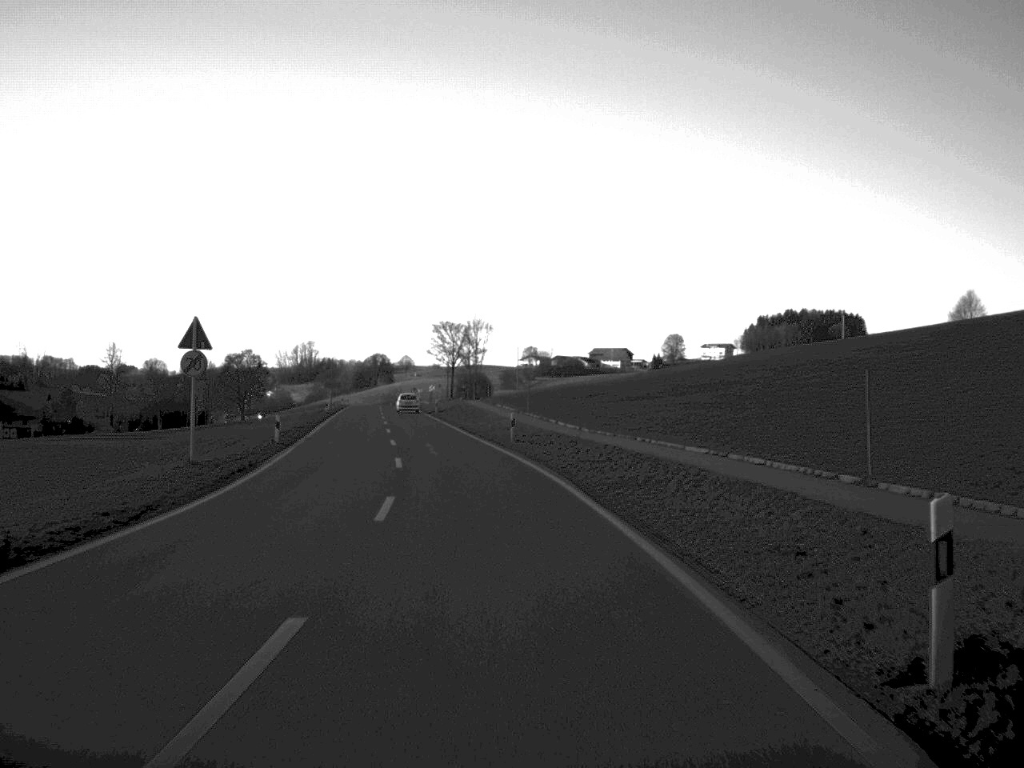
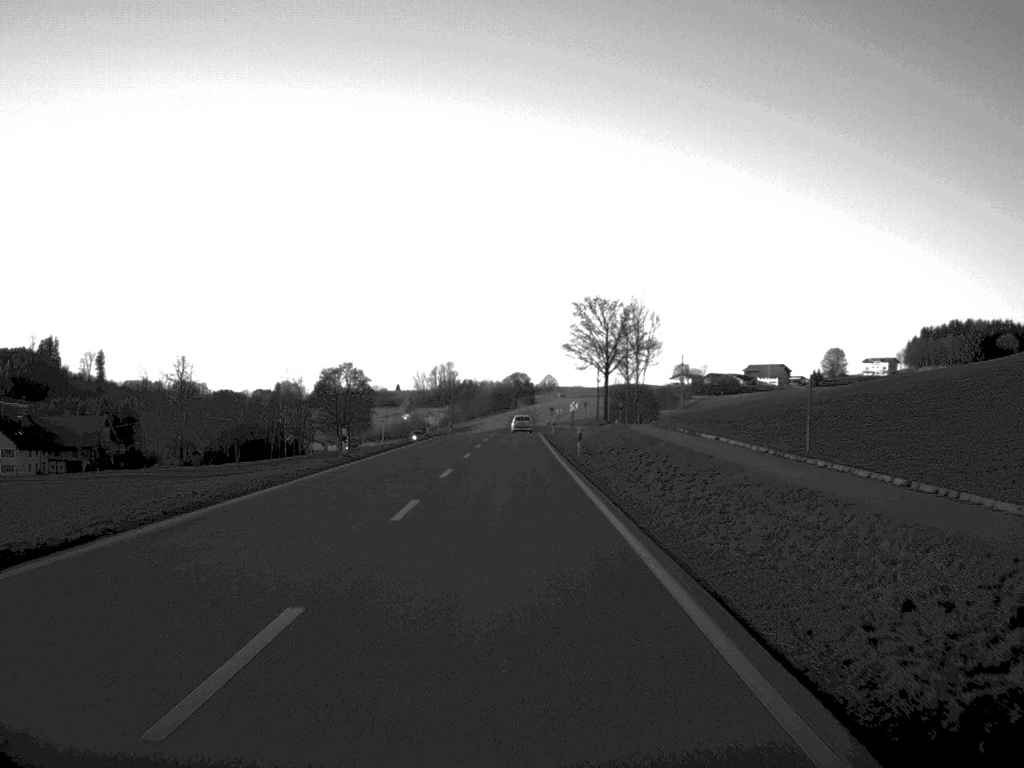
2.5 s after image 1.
(-3.1, +47.0) m; -7°
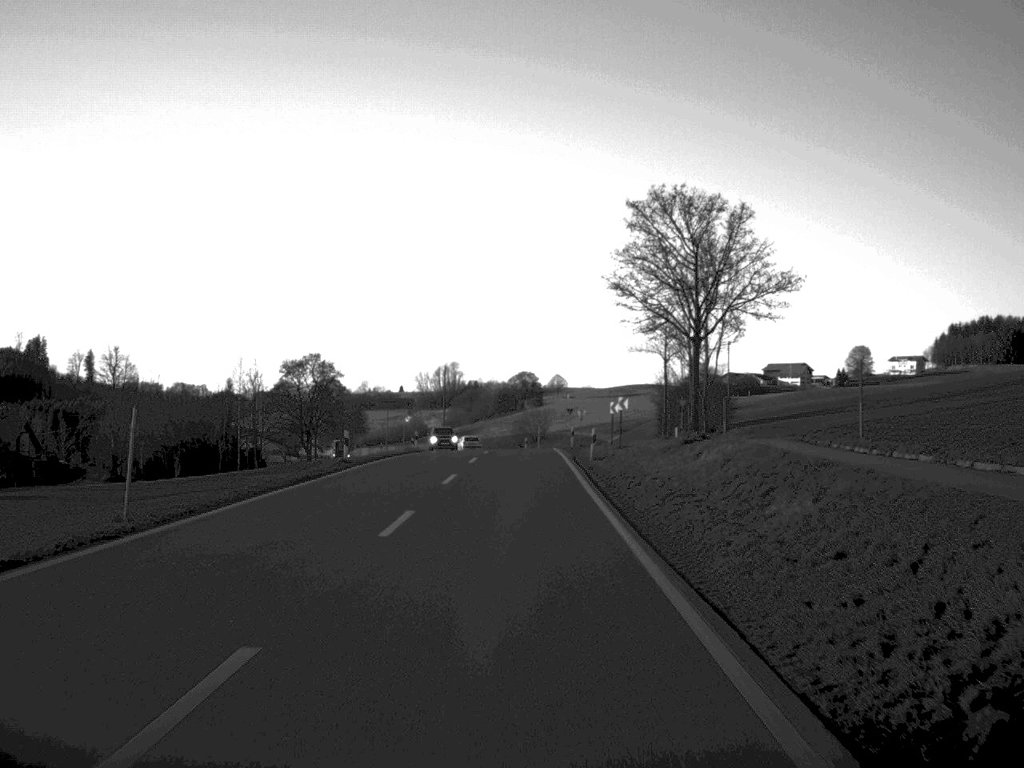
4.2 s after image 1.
(-0.2, +37.7) m; 0°
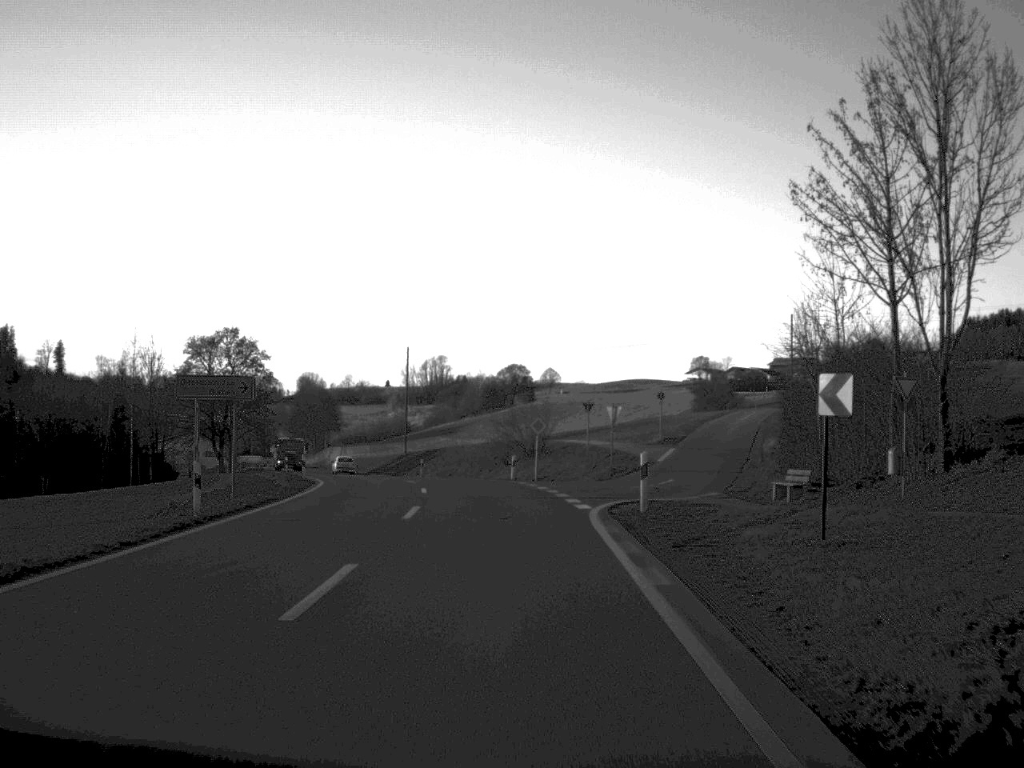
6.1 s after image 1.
(+0.1, +41.8) m; 0°
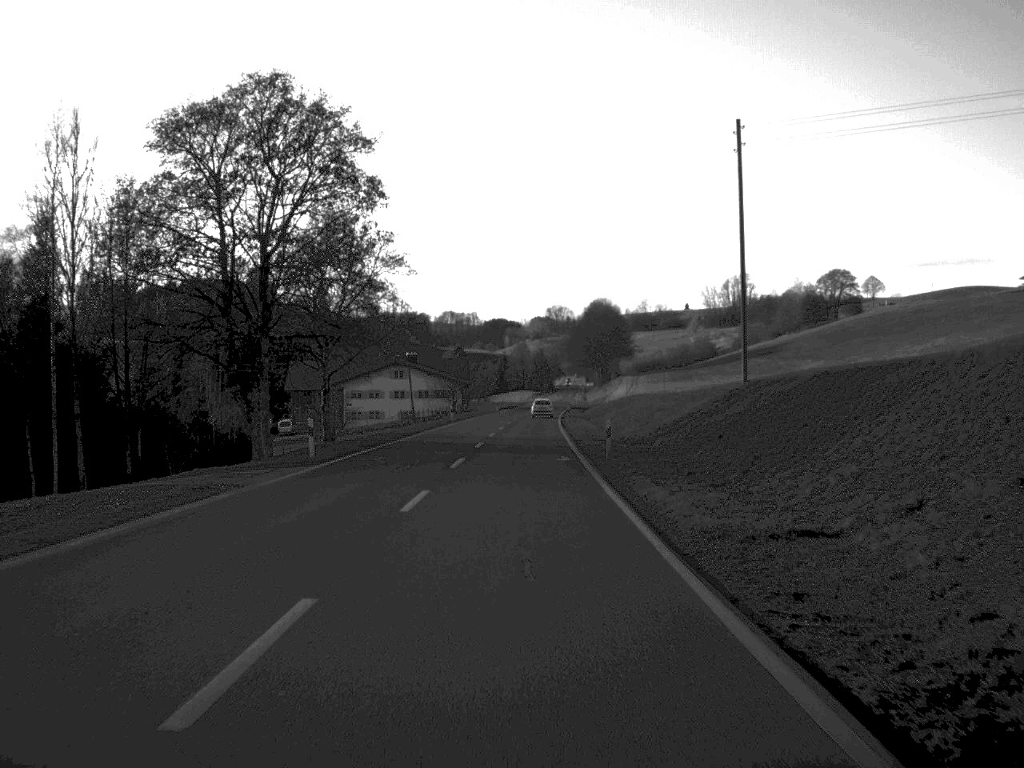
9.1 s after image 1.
(-8.9, +75.3) m; -14°
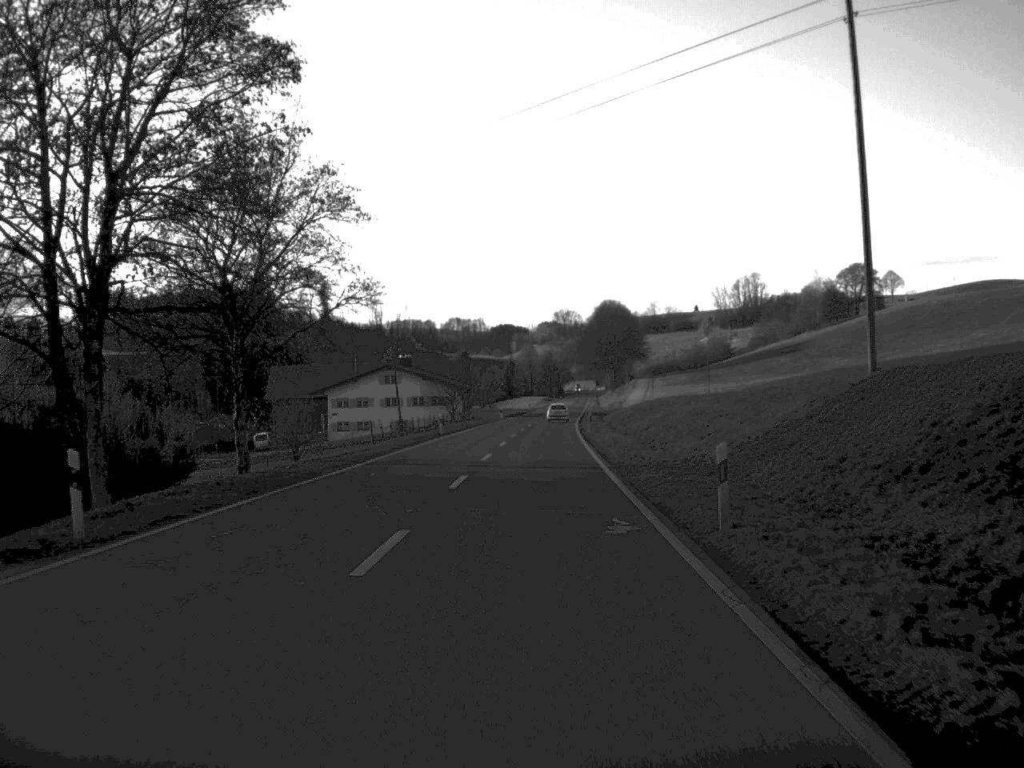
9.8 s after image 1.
(-0.1, +17.9) m; 0°
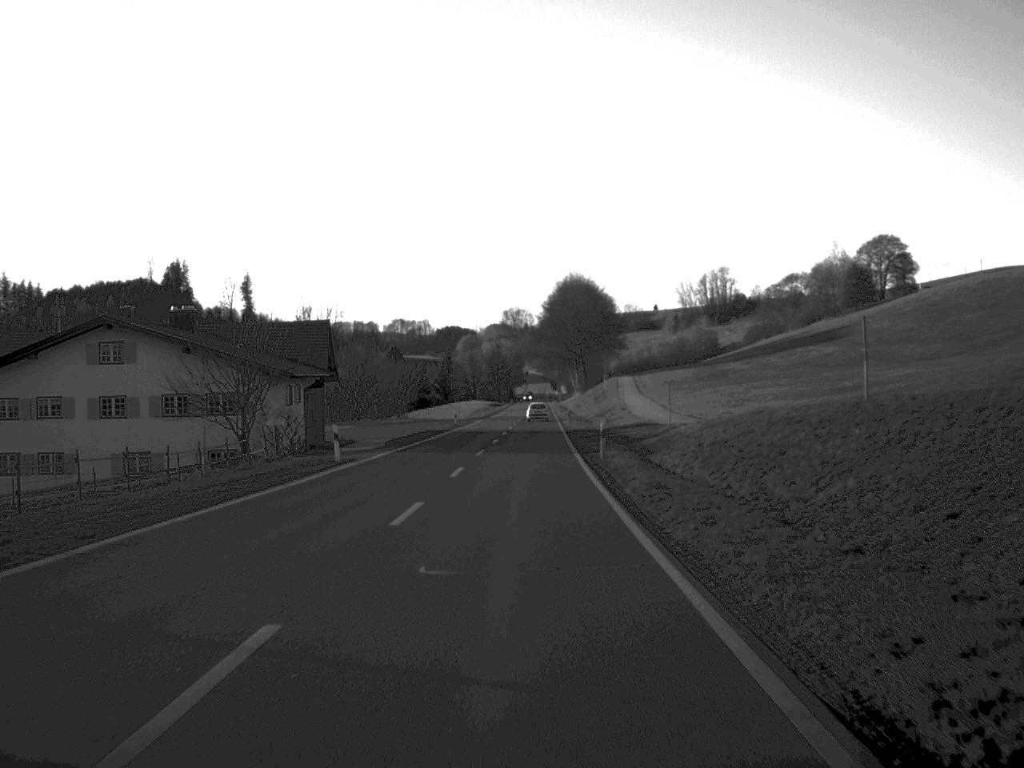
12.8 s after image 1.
(+1.6, +78.0) m; +2°
